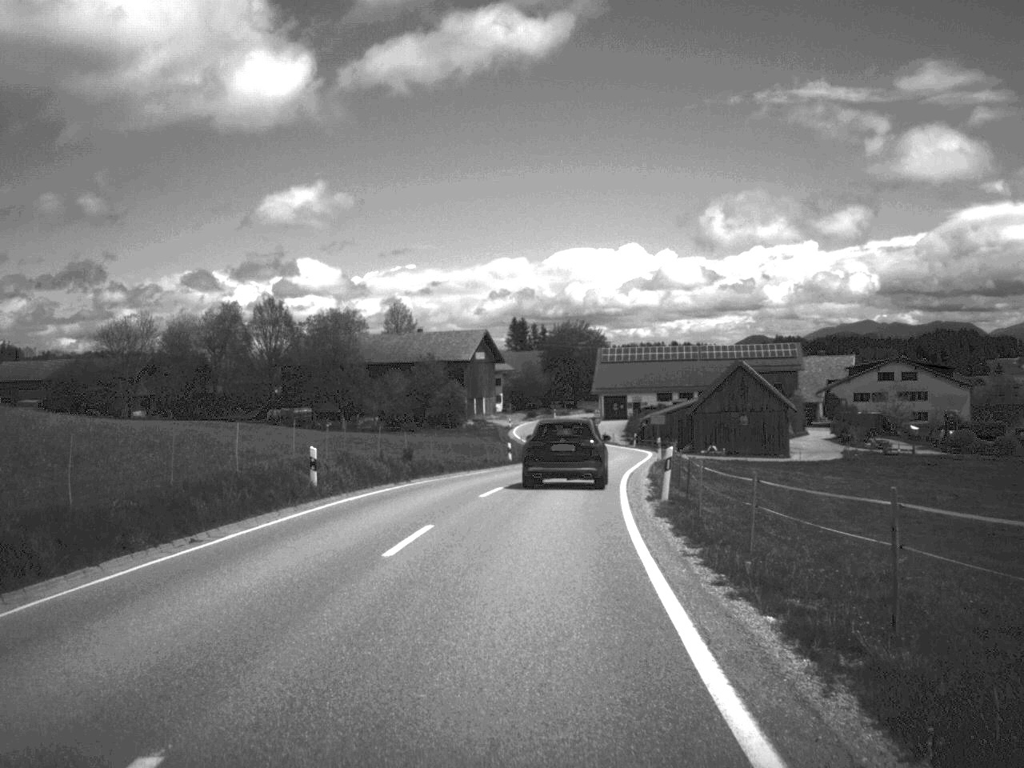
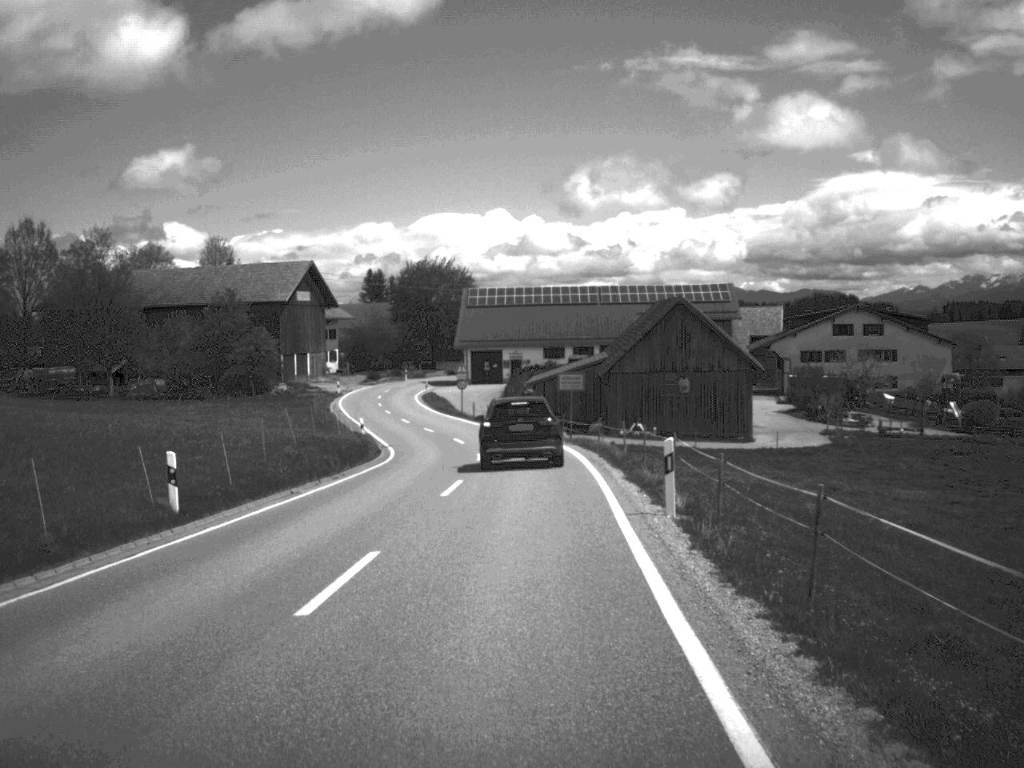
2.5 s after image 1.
(+2.0, +39.7) m; +6°
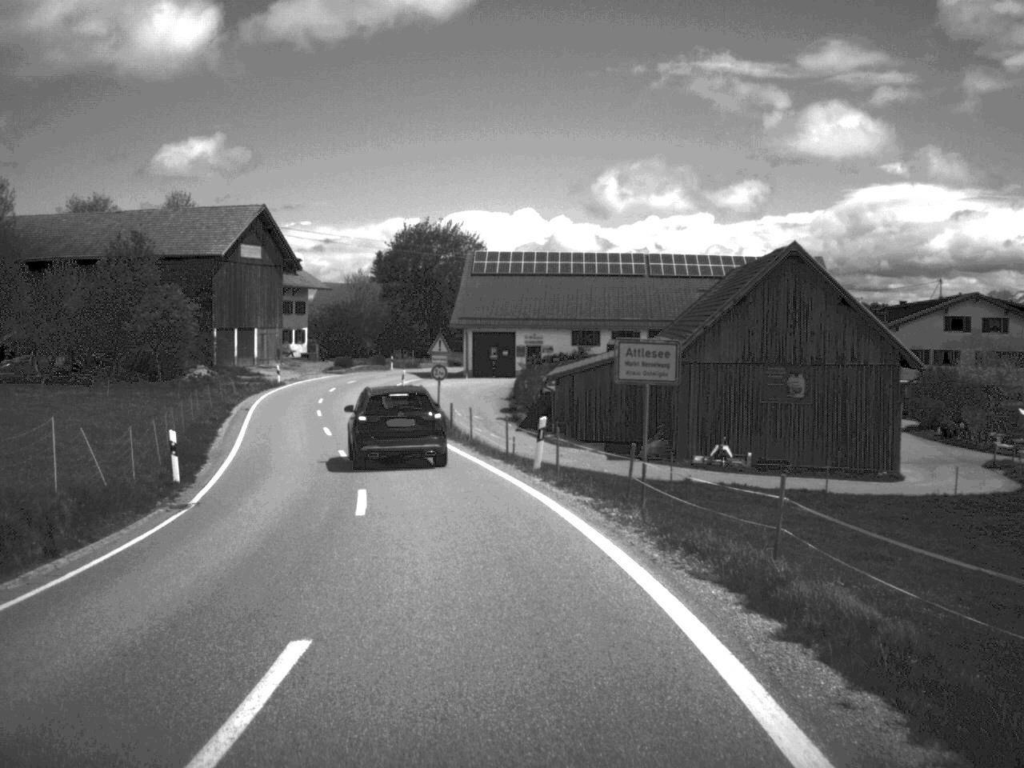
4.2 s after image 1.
(+0.2, +28.8) m; -1°
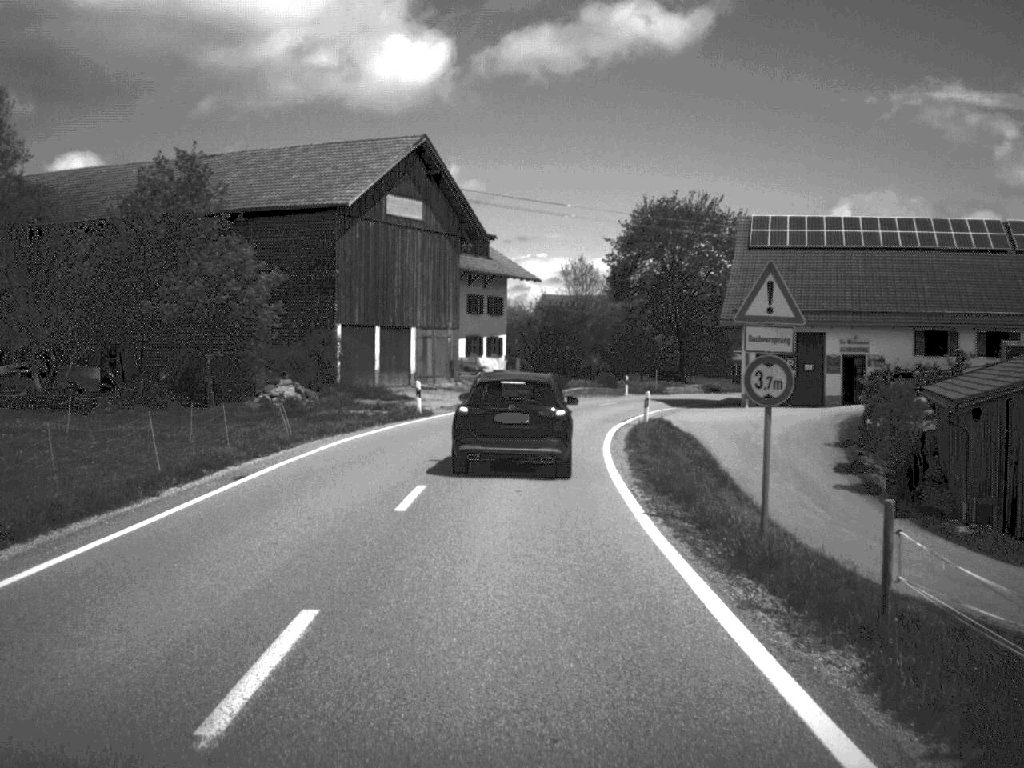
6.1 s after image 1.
(-2.9, +30.3) m; -10°
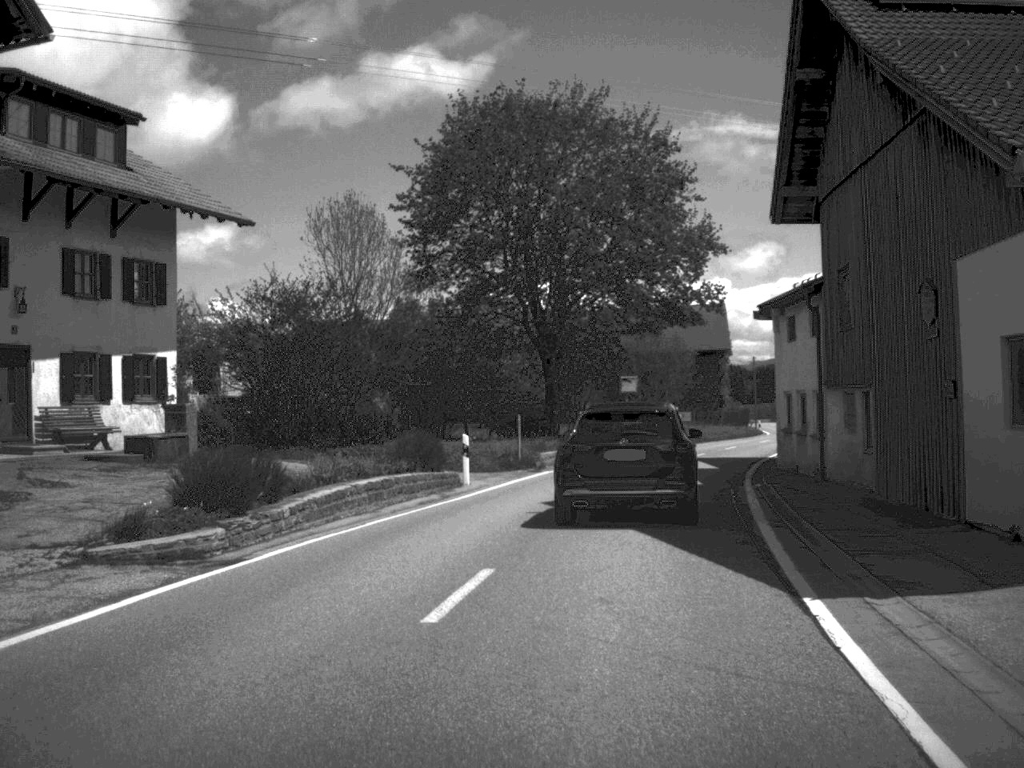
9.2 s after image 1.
(+1.9, +40.5) m; +10°
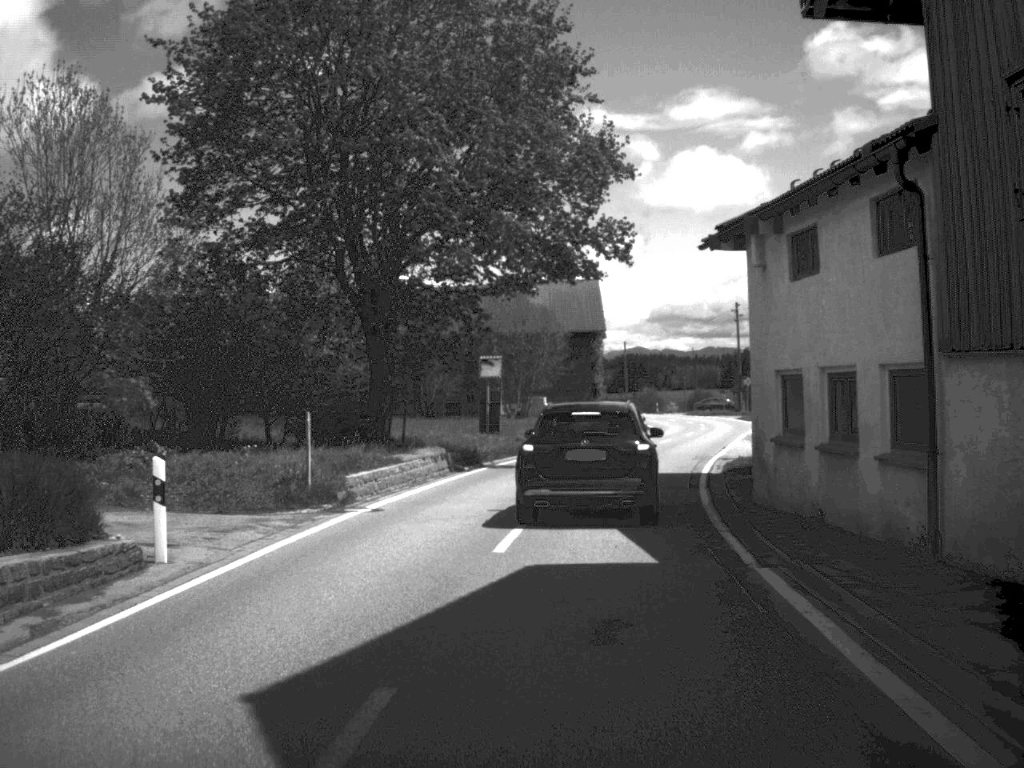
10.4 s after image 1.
(+0.8, +14.0) m; +6°
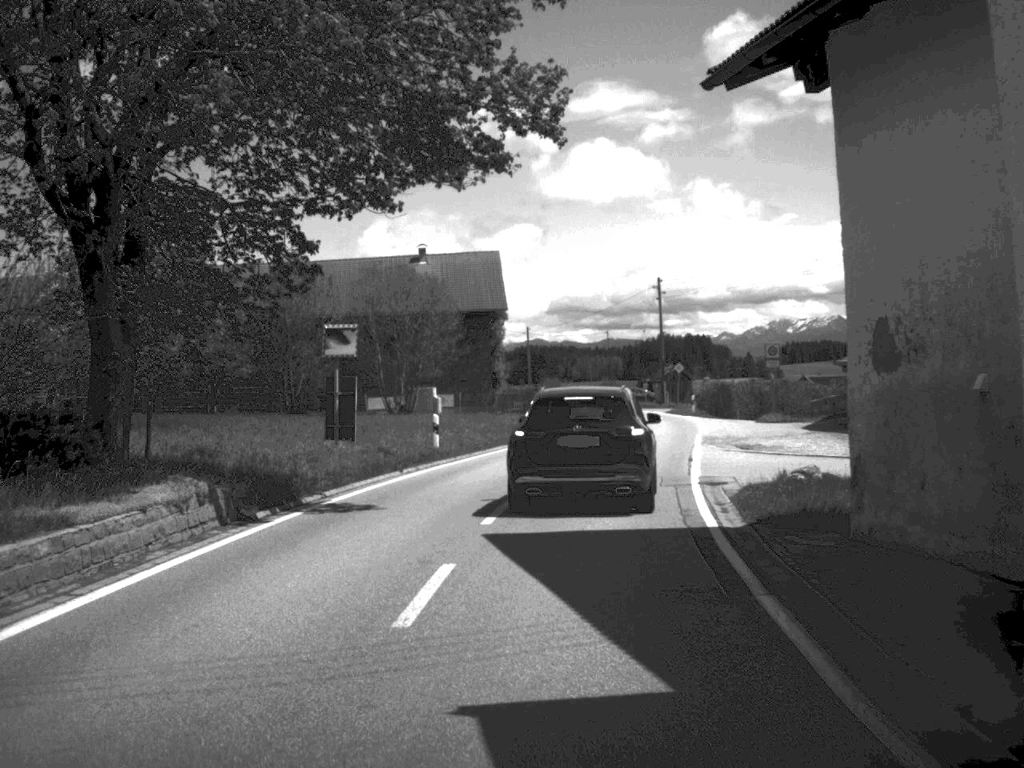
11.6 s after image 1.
(+0.5, +13.6) m; +4°
